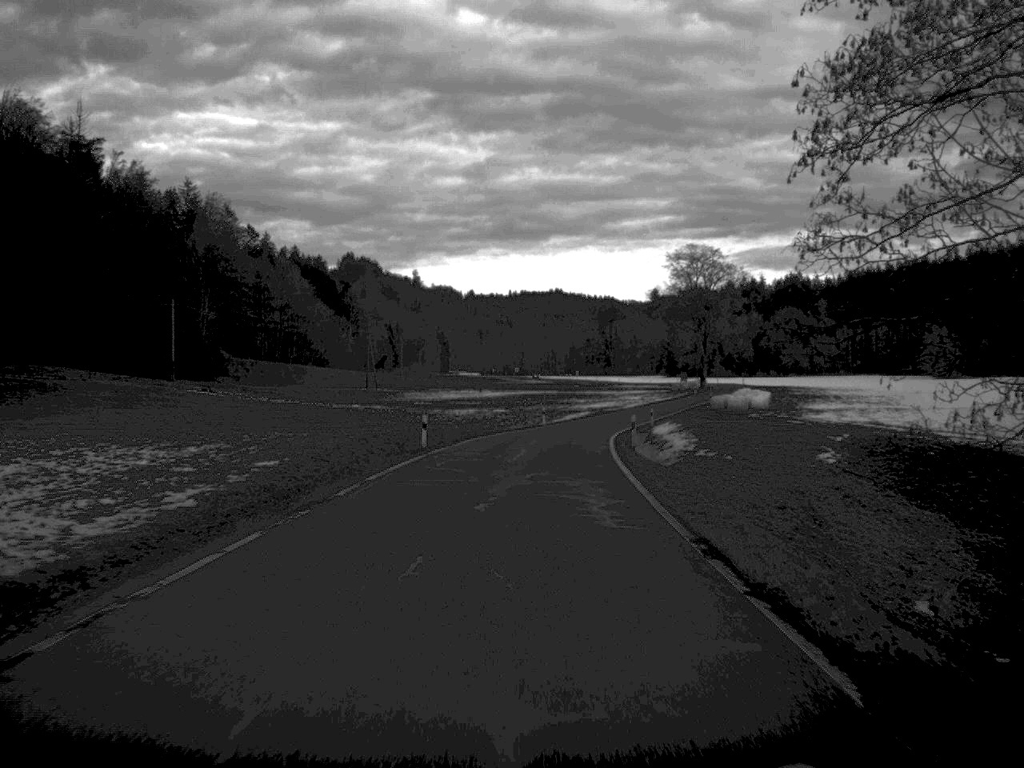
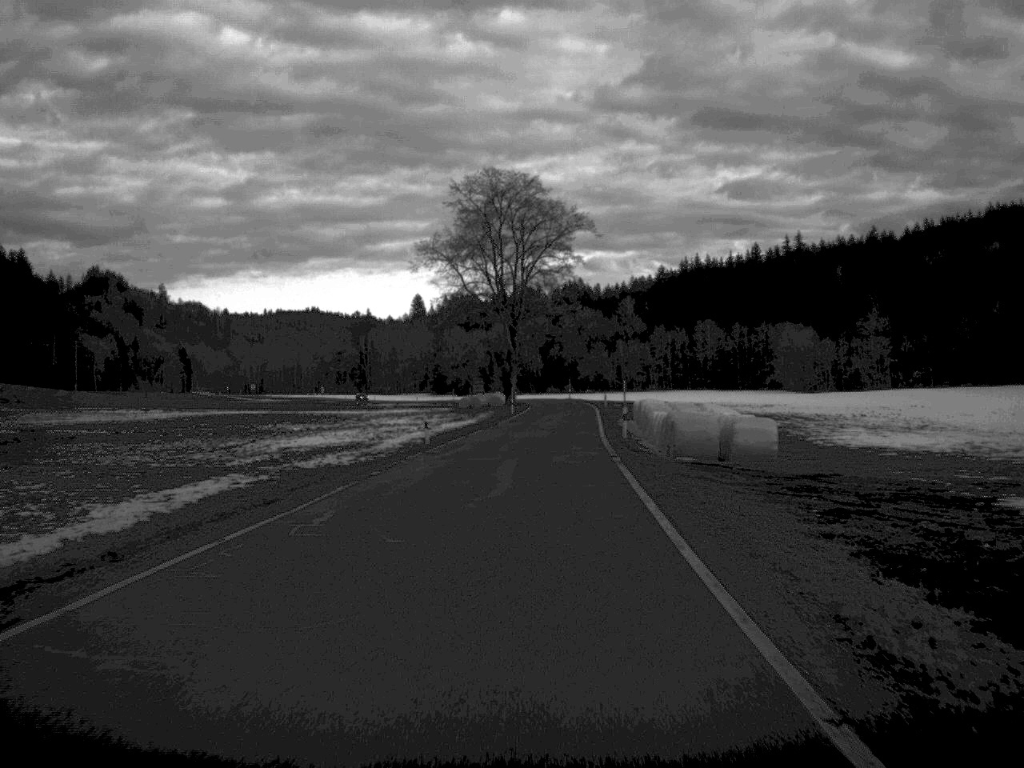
(+6.6, +81.4) m; +11°
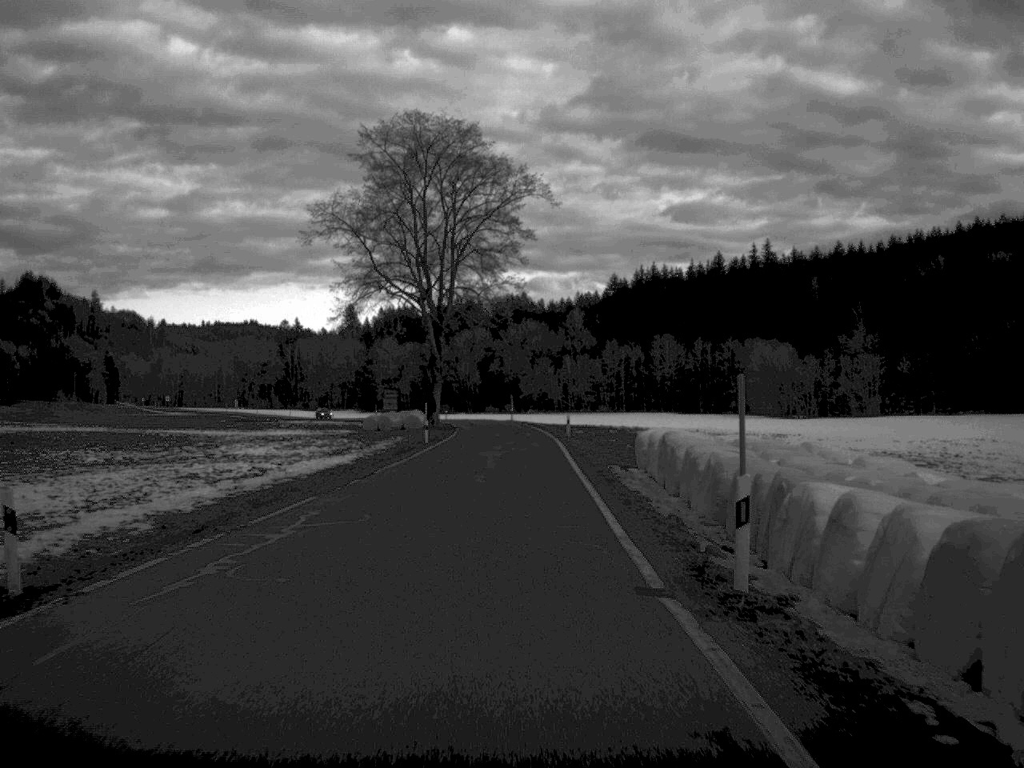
(+0.8, +31.8) m; +2°
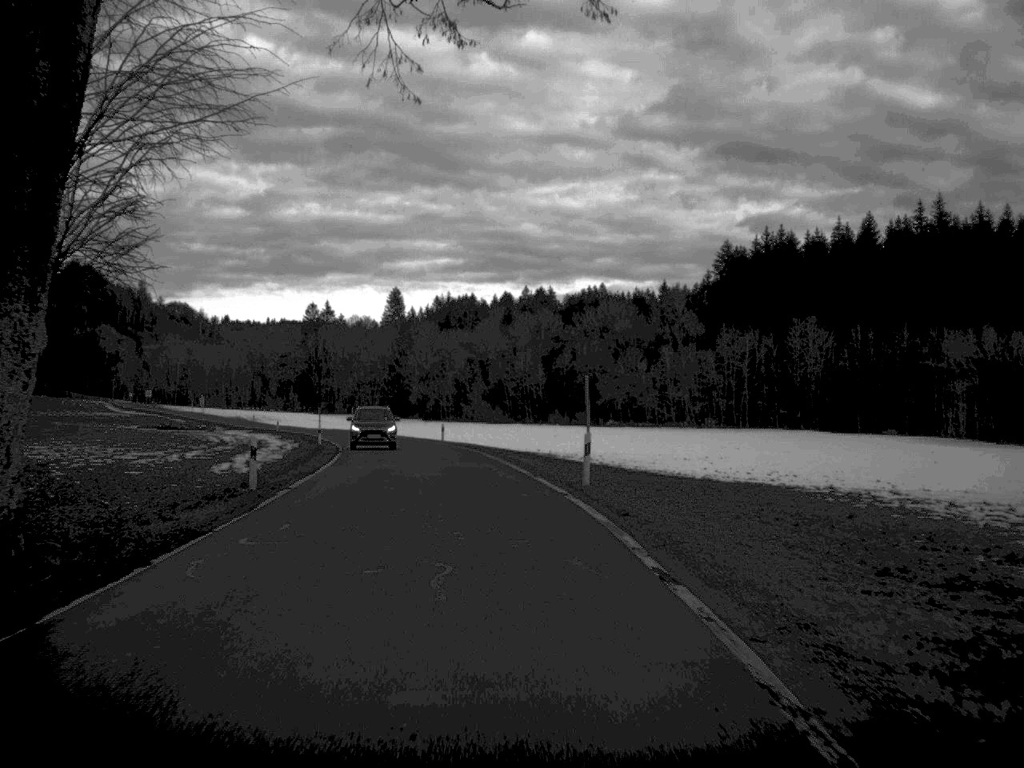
(-1.1, +81.7) m; -4°
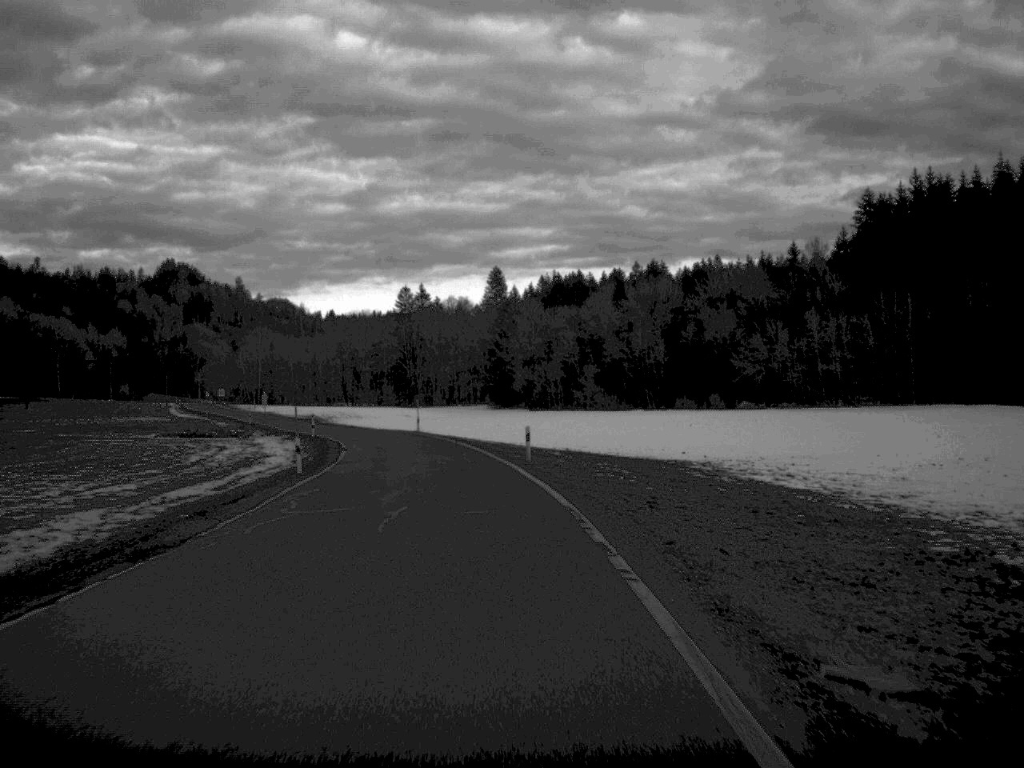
(-1.3, +31.9) m; -5°
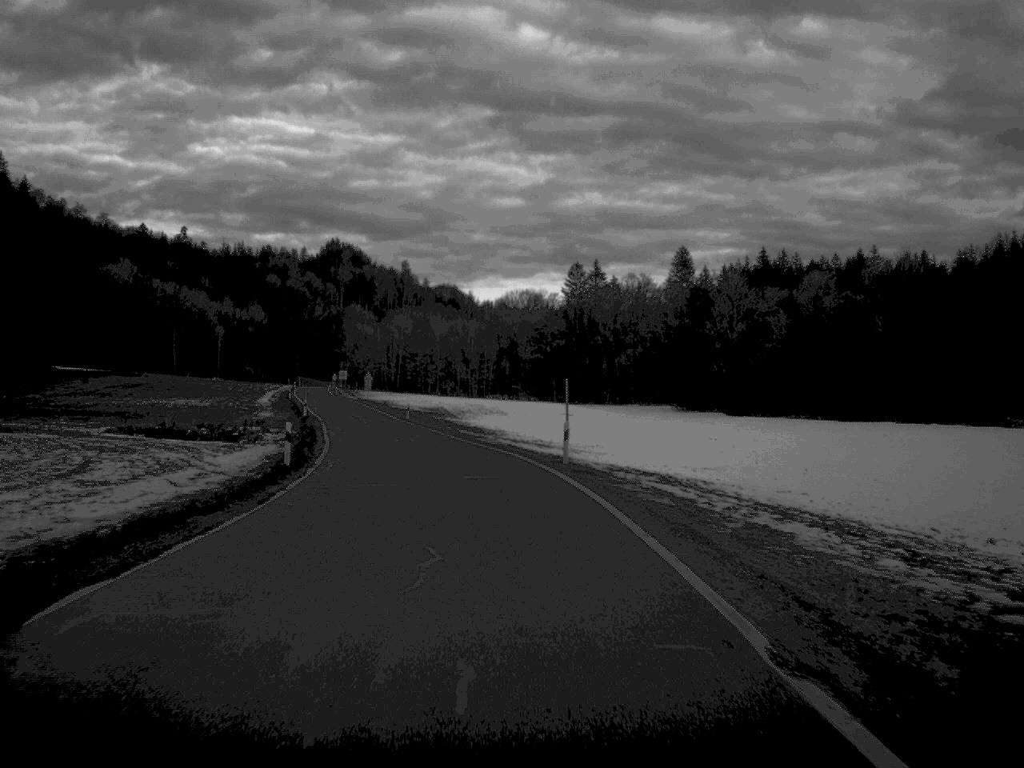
(-3.7, +50.5) m; -8°
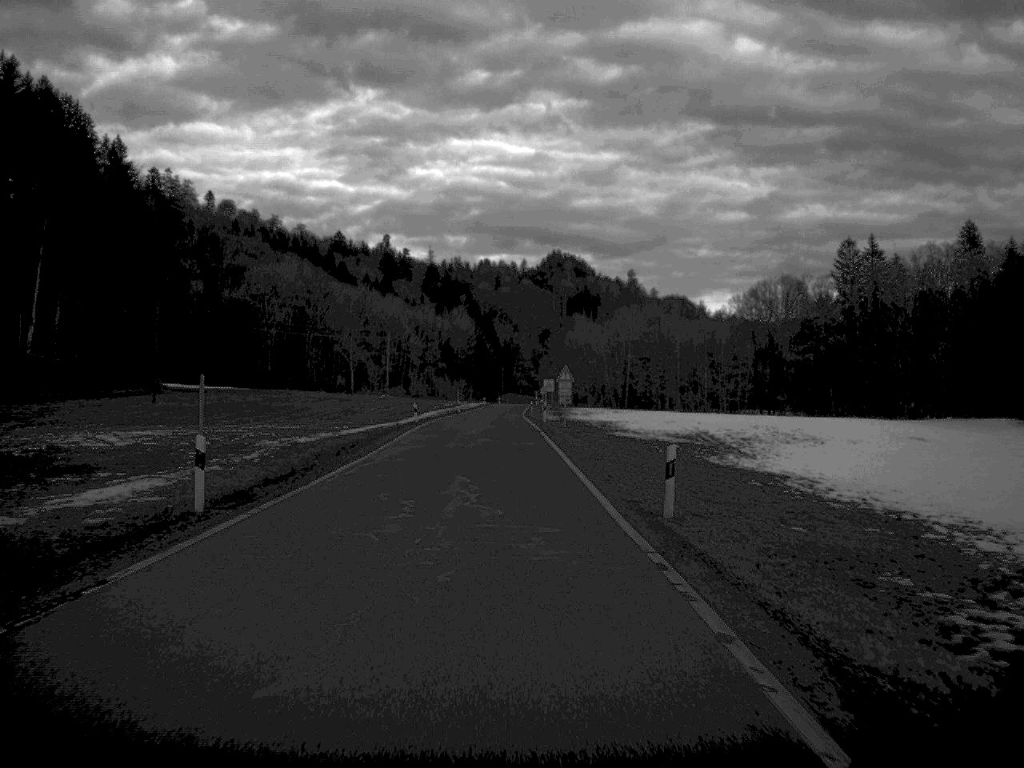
(-6.3, +62.9) m; -10°
